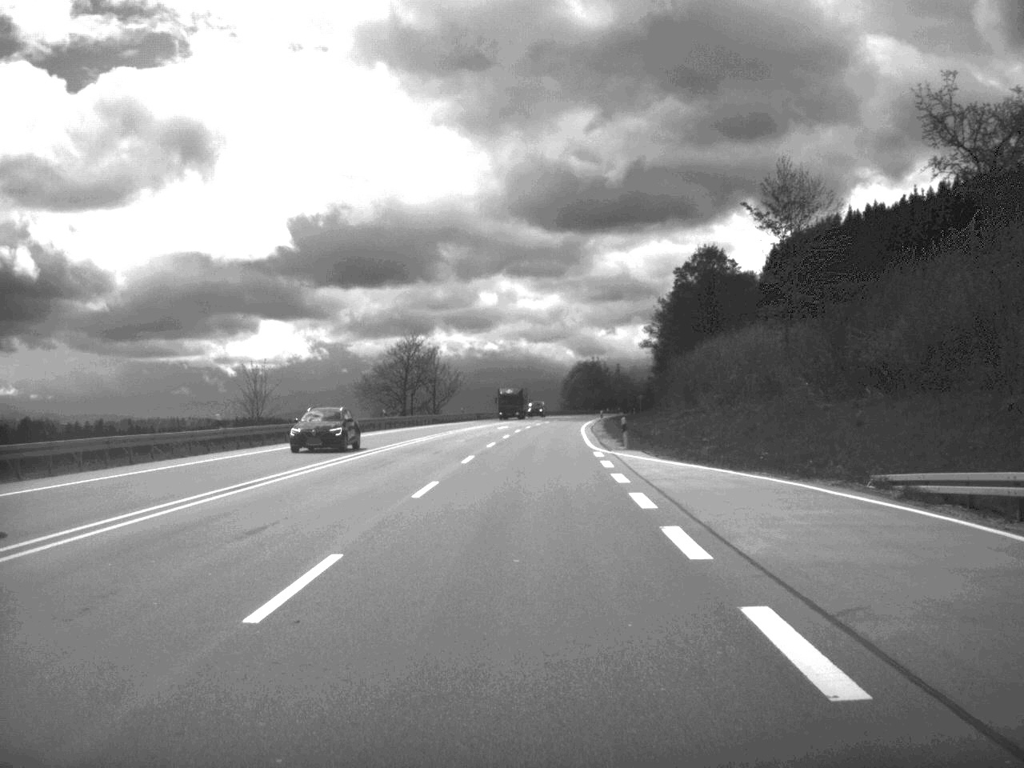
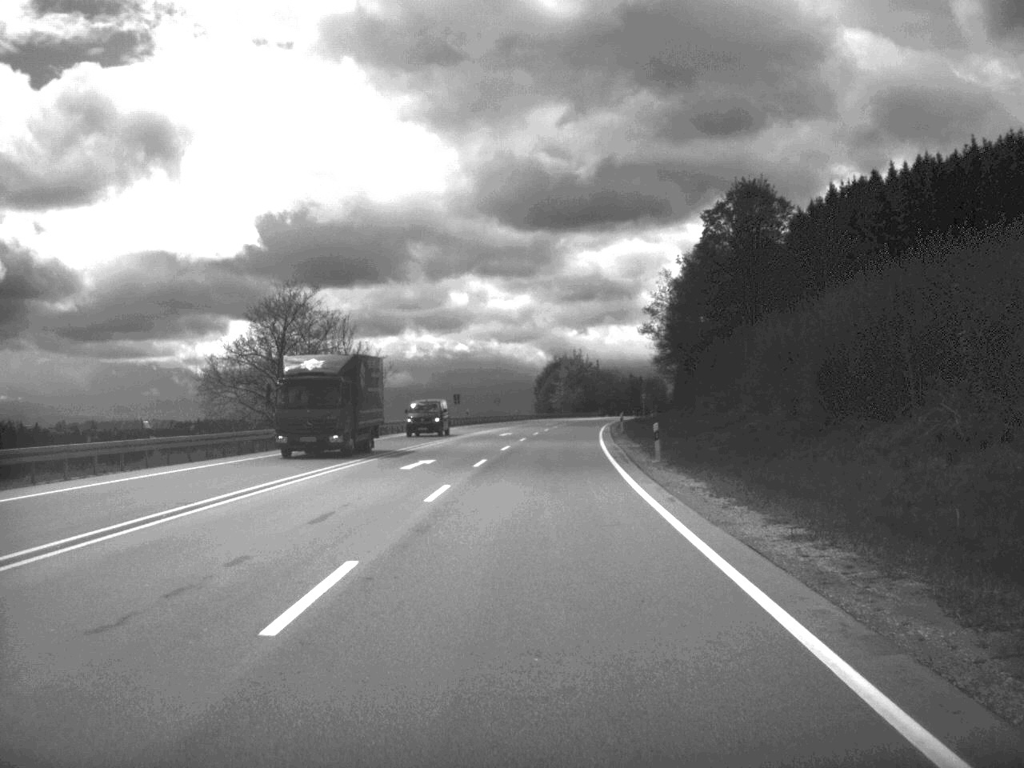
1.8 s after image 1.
(+0.5, +47.5) m; +1°
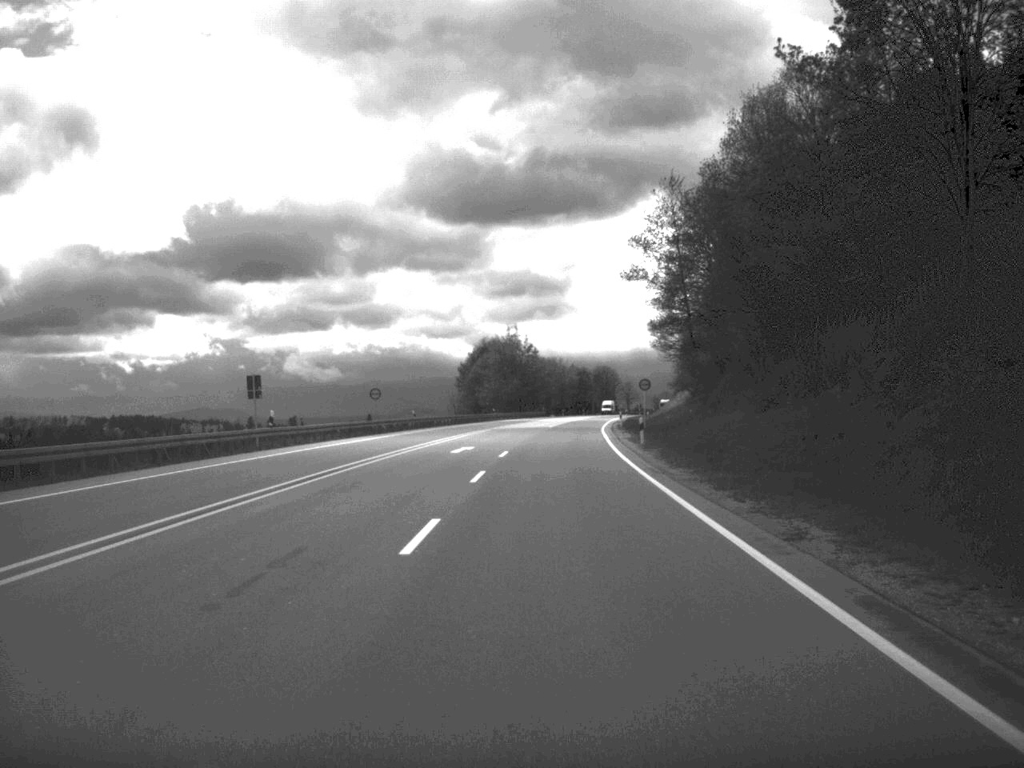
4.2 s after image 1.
(+1.5, +66.3) m; +3°
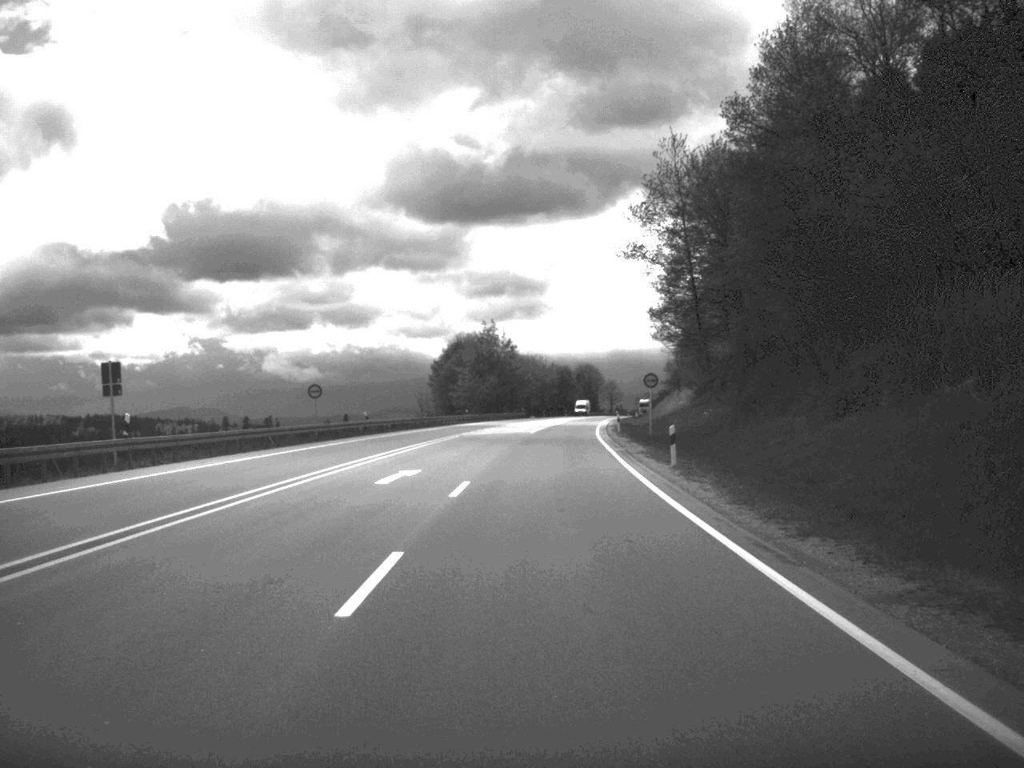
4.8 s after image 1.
(+0.1, +15.7) m; +1°
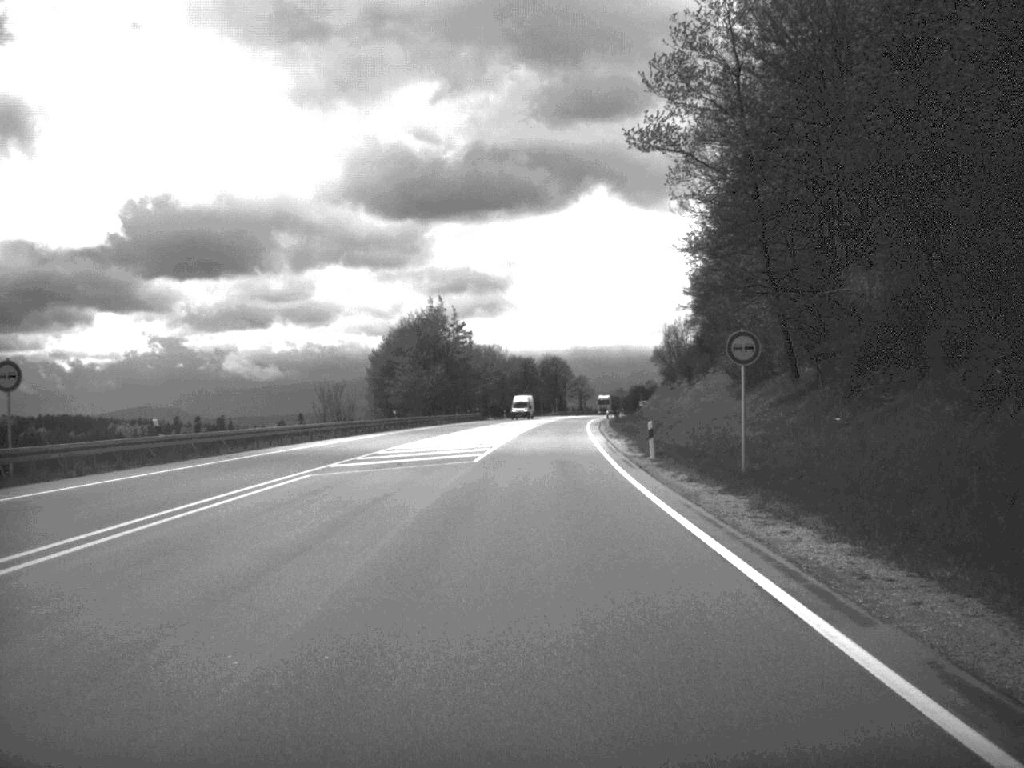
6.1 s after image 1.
(+0.5, +35.2) m; +2°
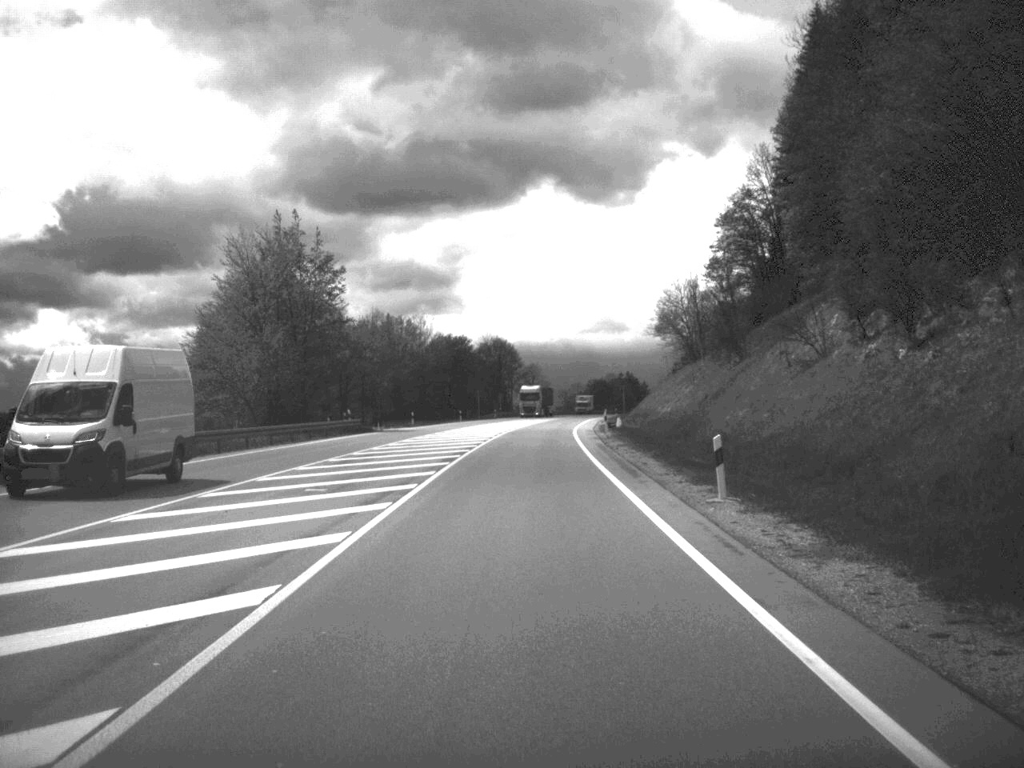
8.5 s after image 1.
(+1.3, +64.0) m; +2°
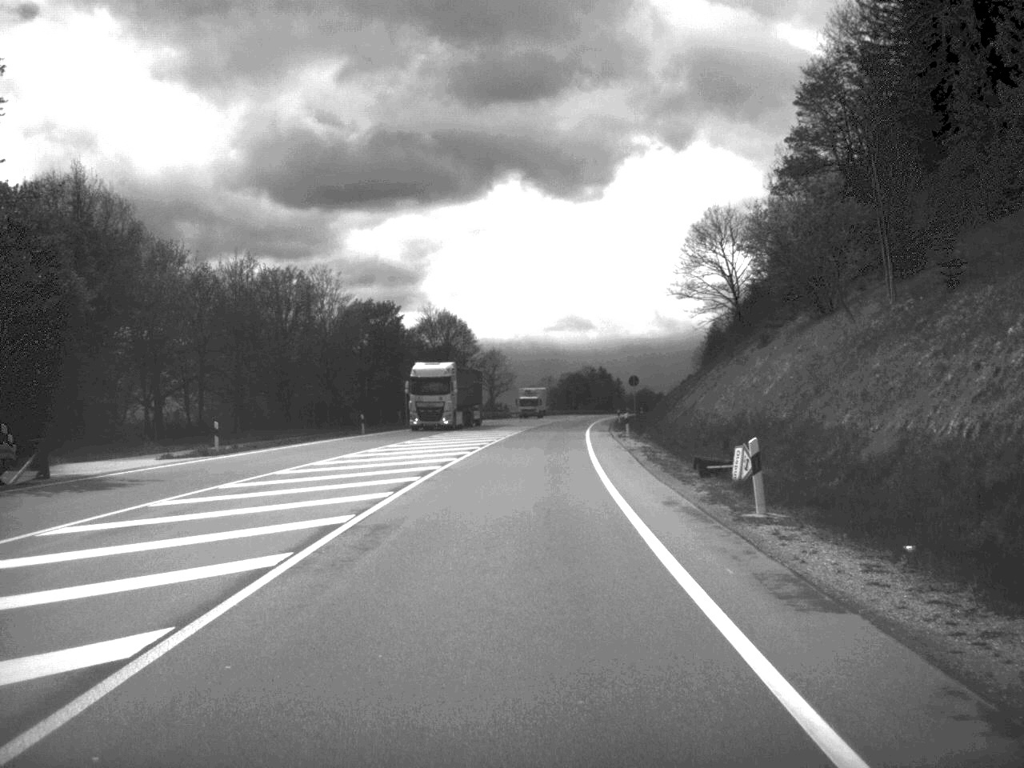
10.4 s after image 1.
(+0.6, +51.4) m; +1°
